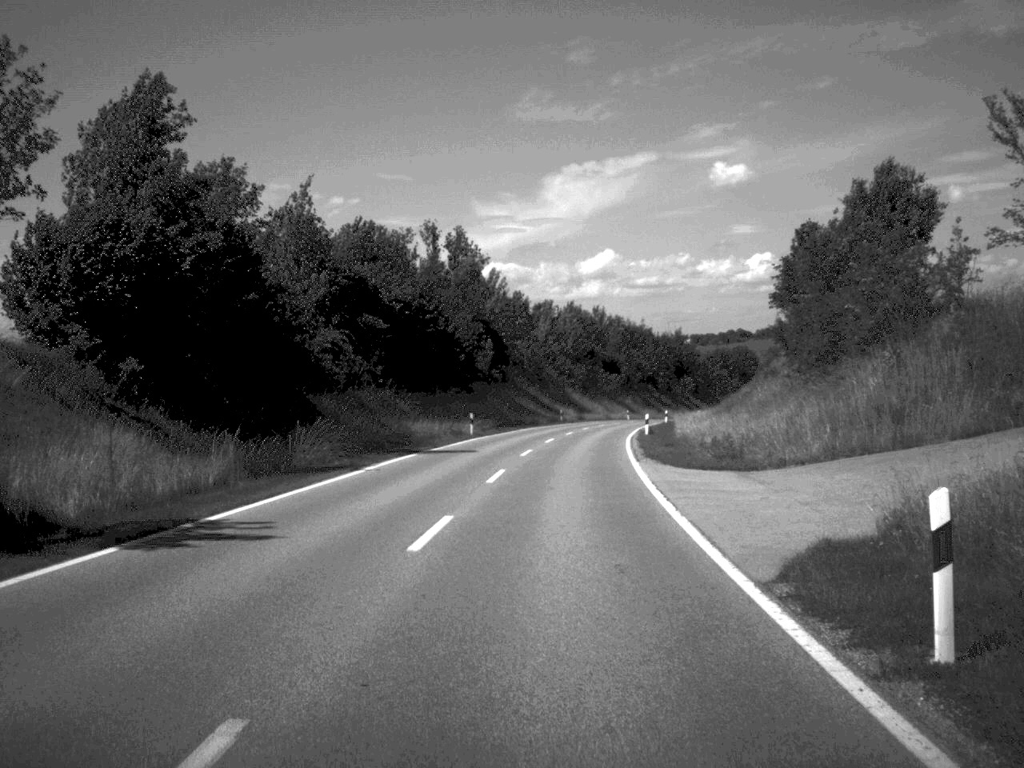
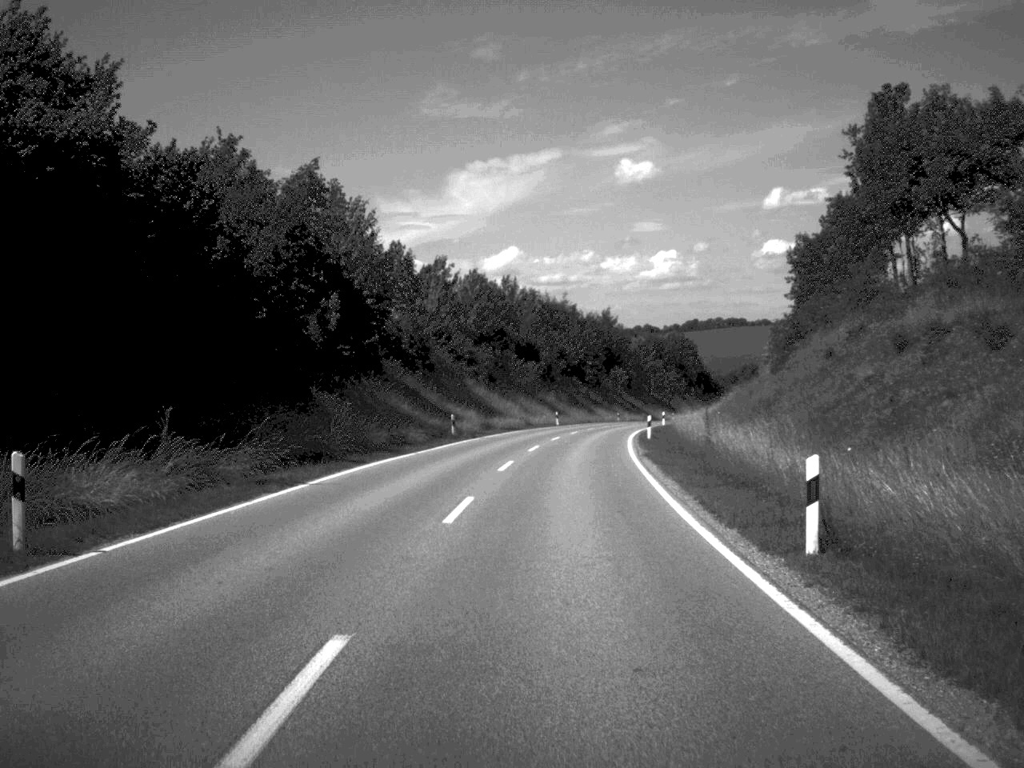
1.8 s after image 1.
(+1.6, +44.1) m; +4°
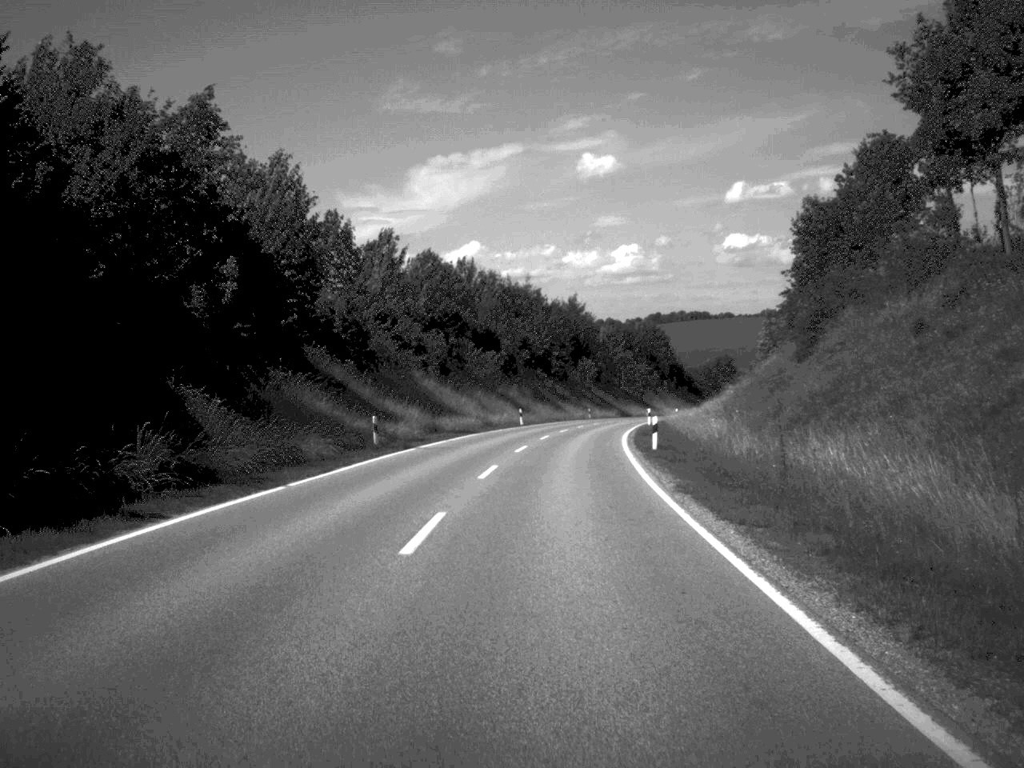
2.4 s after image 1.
(+0.2, +15.2) m; +2°
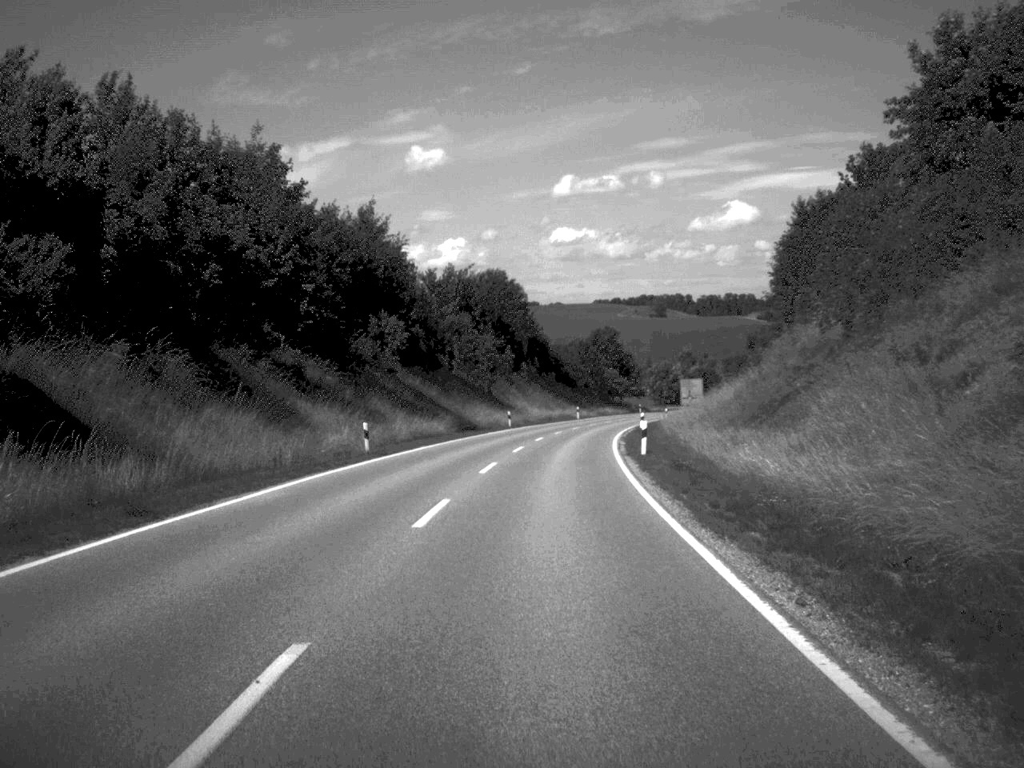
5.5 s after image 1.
(+4.9, +77.8) m; +8°
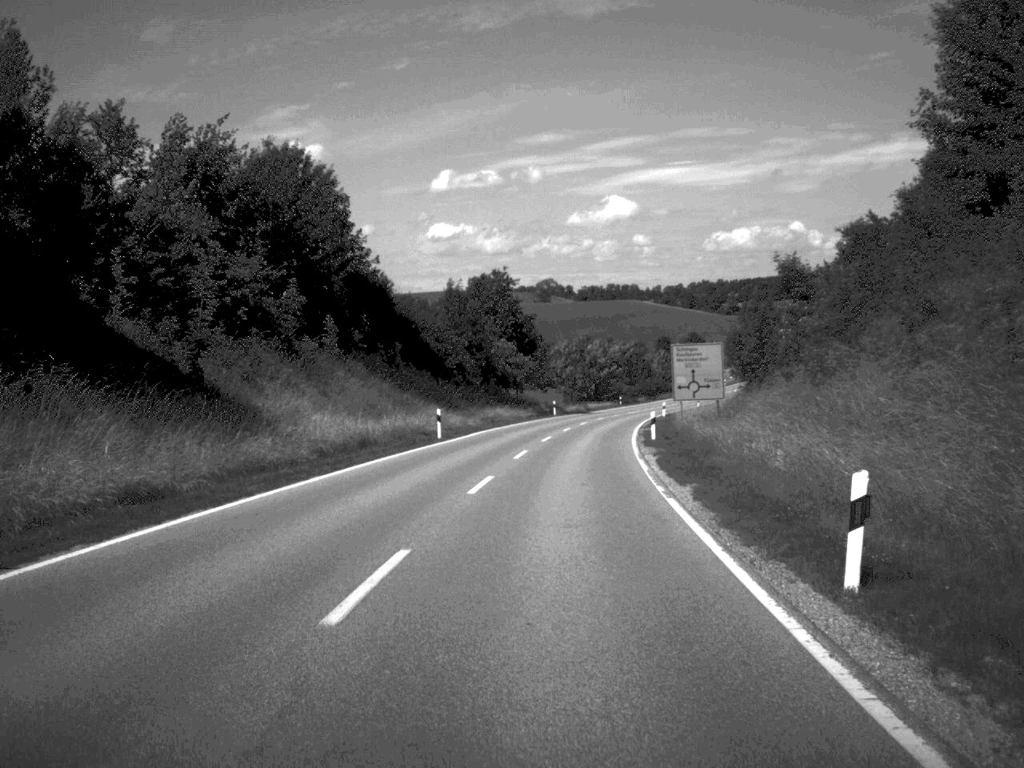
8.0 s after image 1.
(+3.0, +64.3) m; +5°
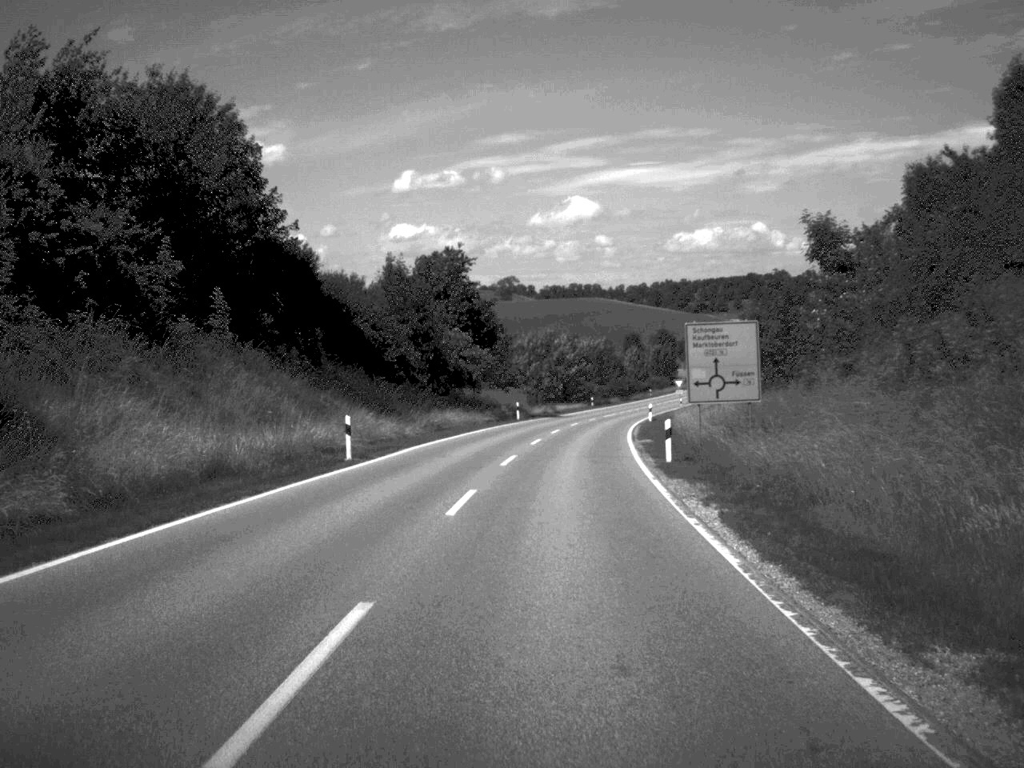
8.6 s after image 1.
(+0.2, +15.1) m; +2°
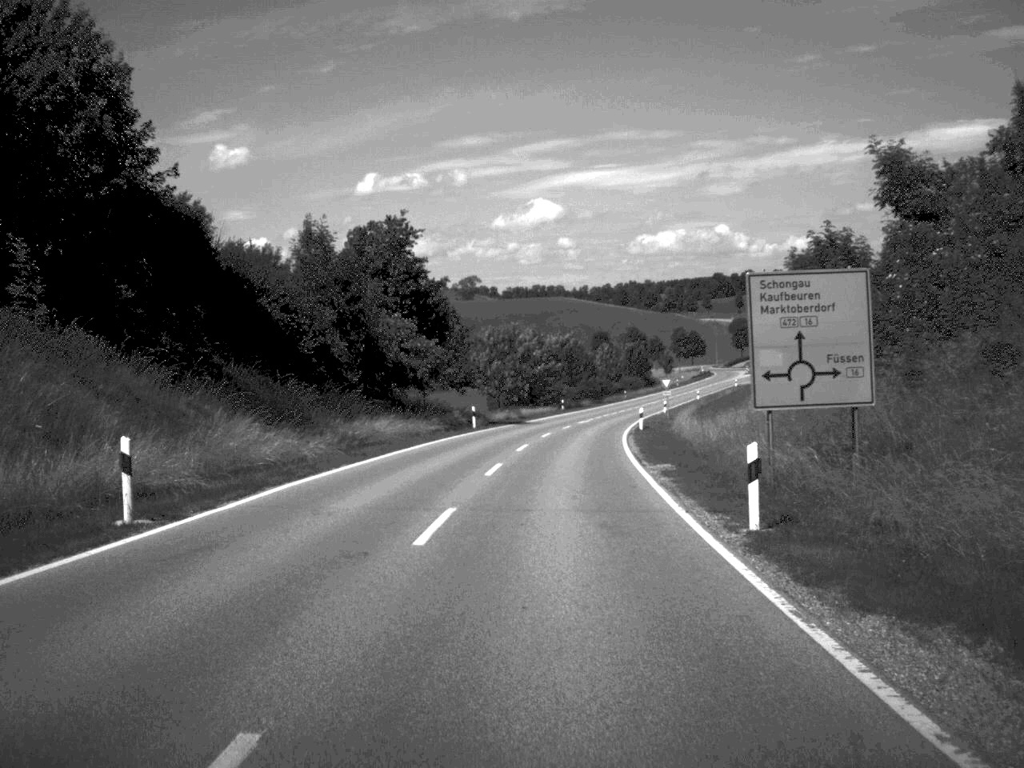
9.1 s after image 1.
(+0.2, +15.1) m; +2°
